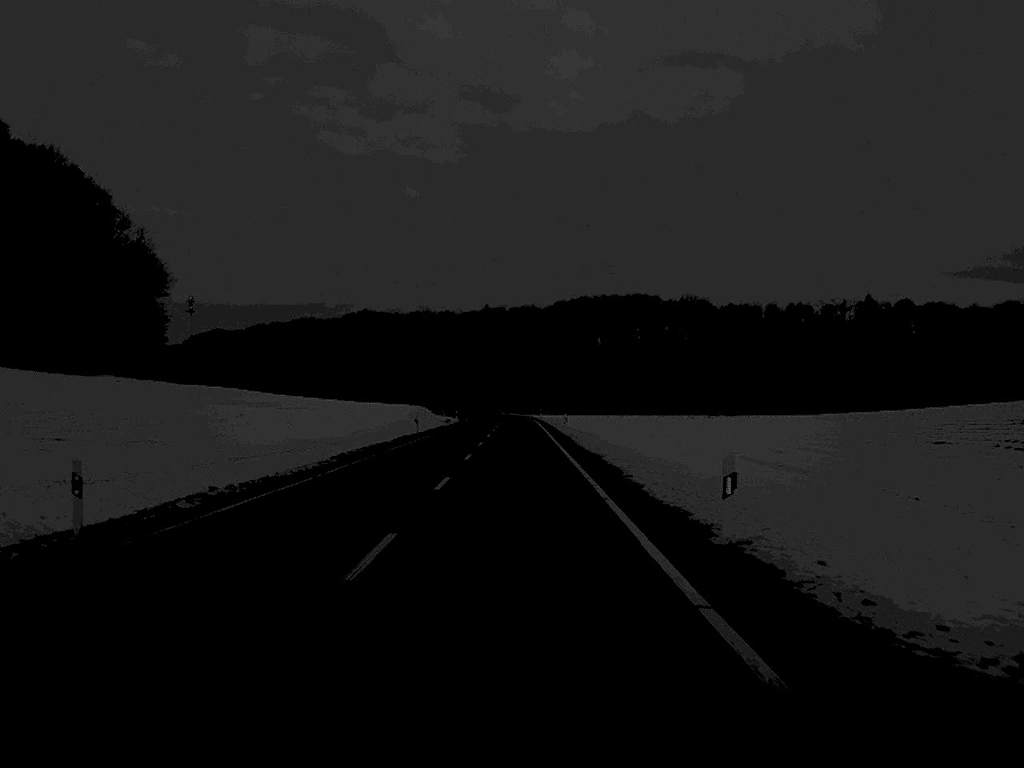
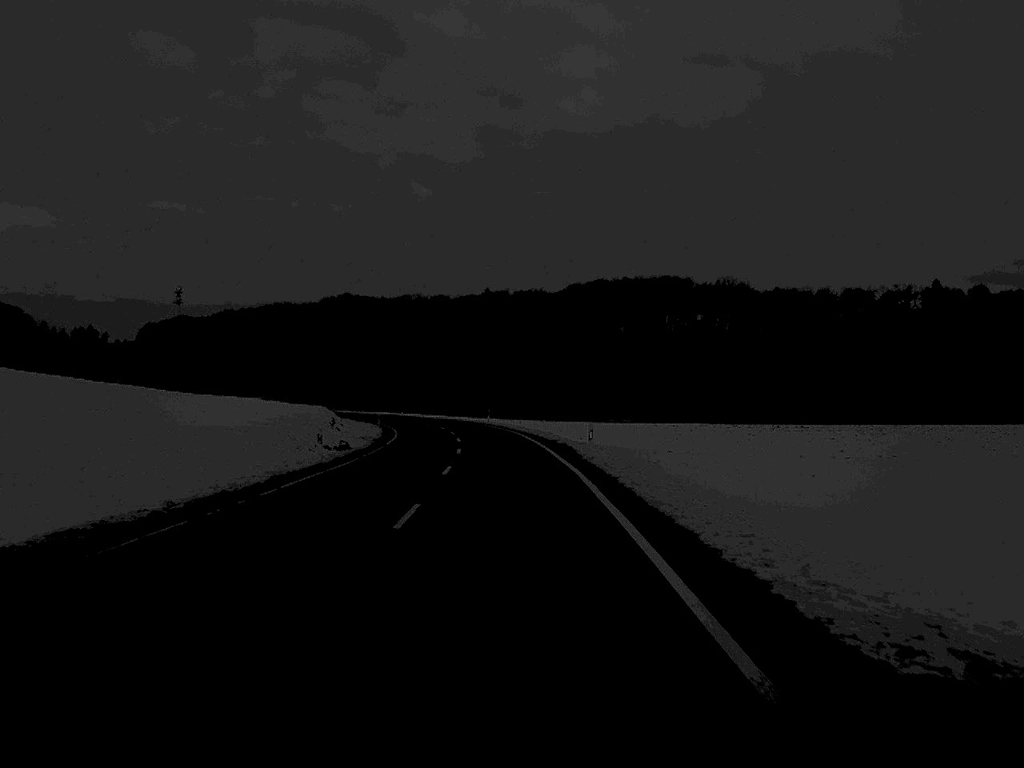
(-0.2, +78.7) m; 0°
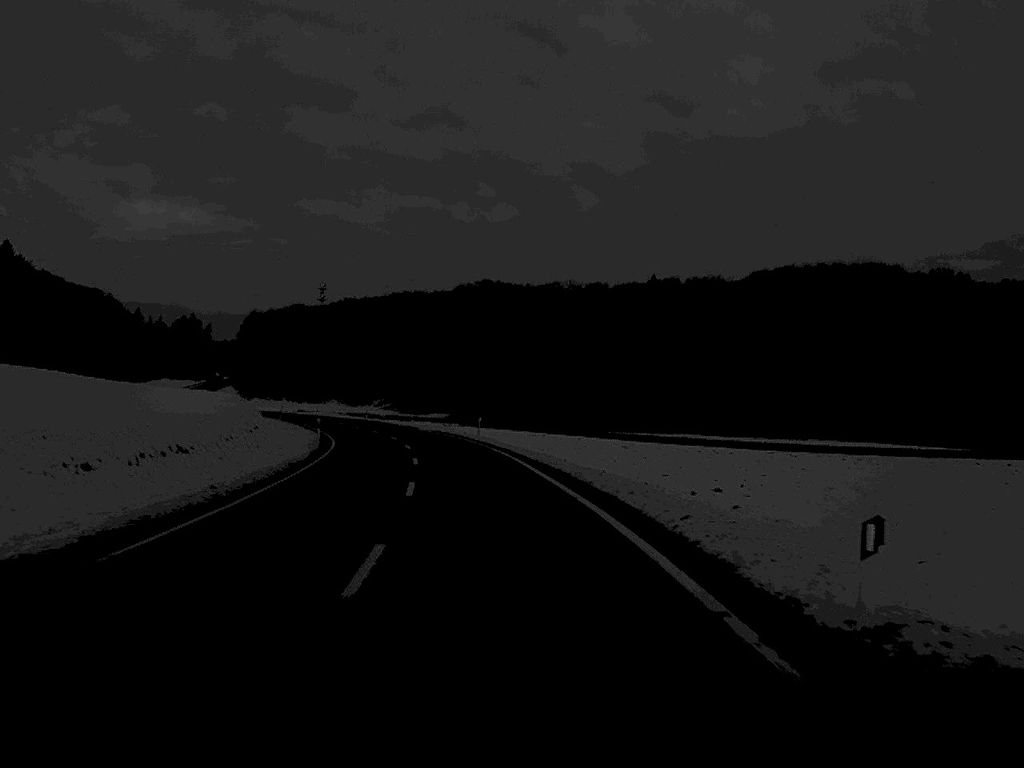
(-3.7, +76.8) m; -7°
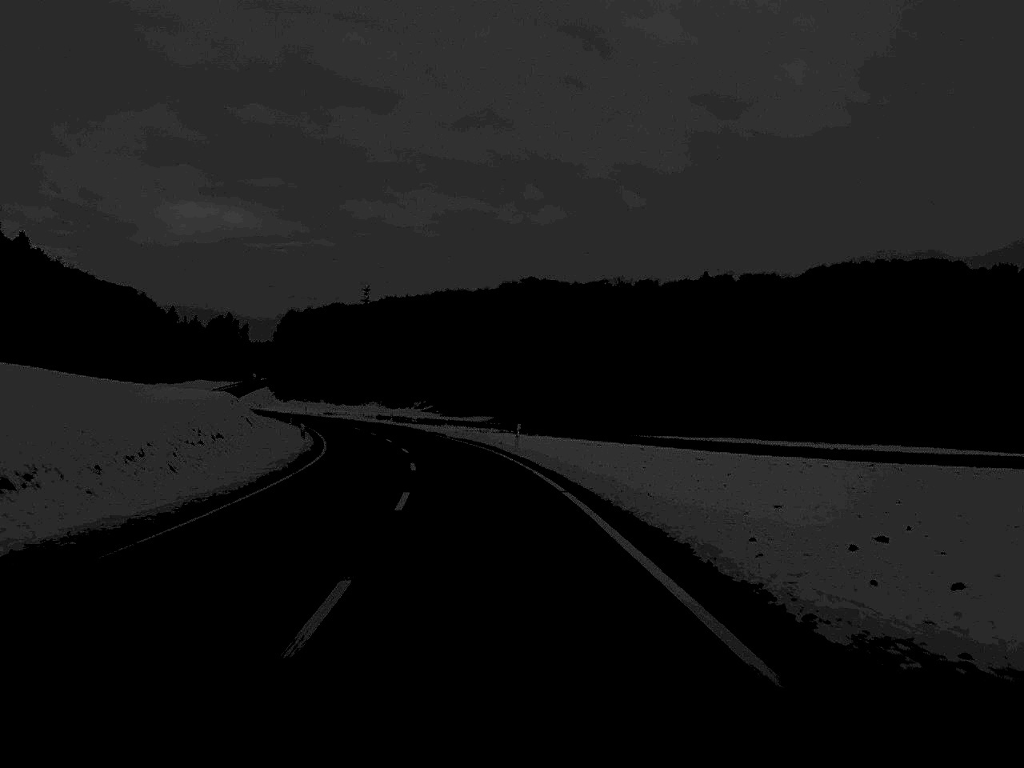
(-0.3, +14.8) m; -2°
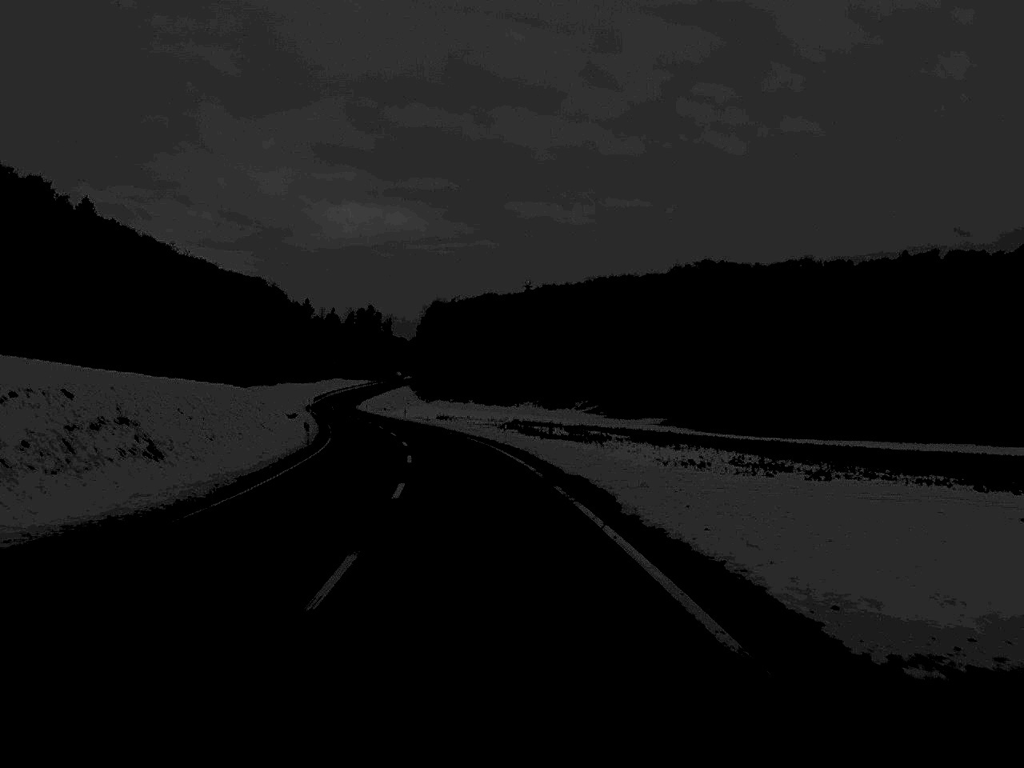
(-2.9, +46.0) m; -7°
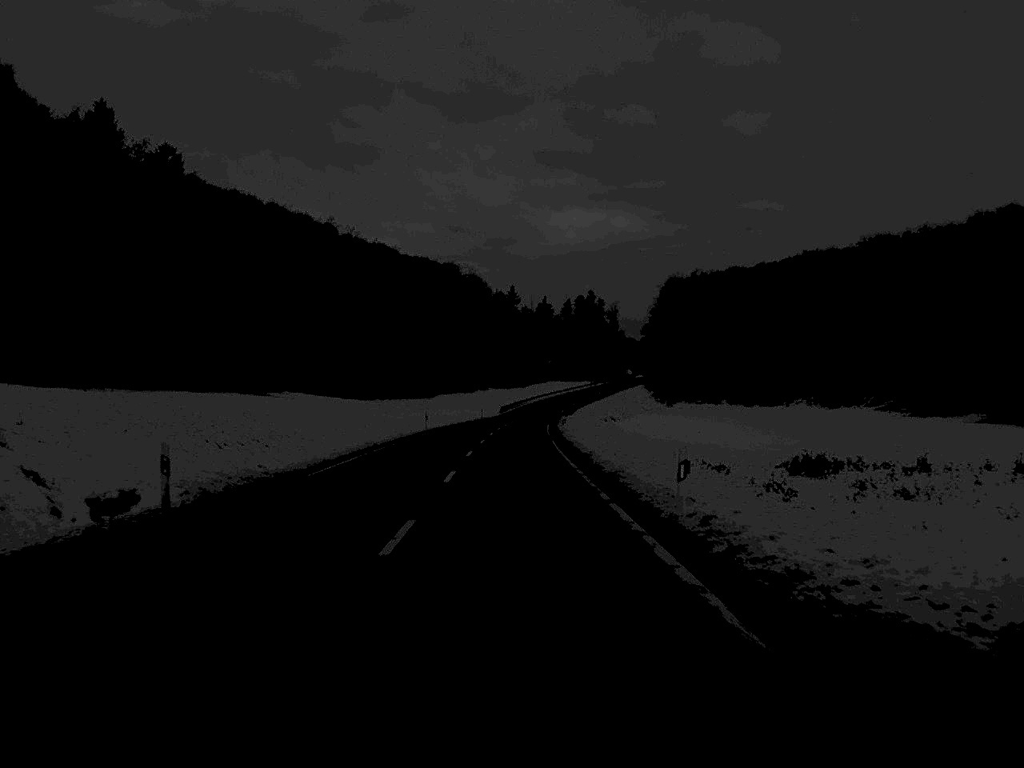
(-7.9, +79.1) m; -10°
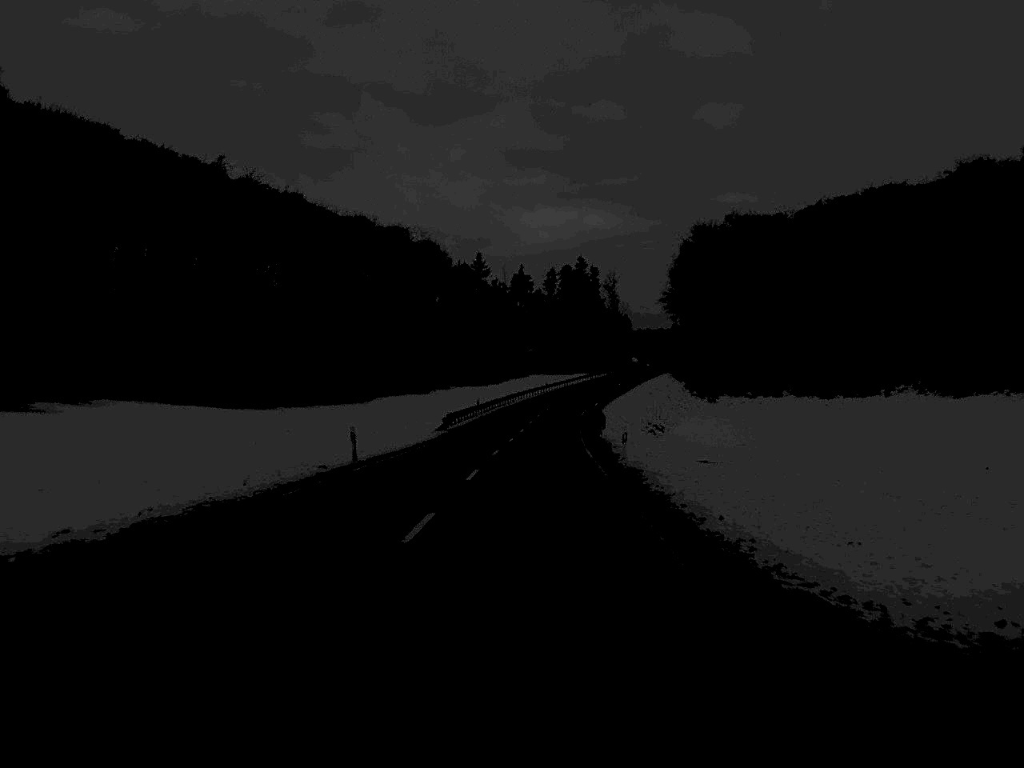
(+0.2, +82.4) m; +1°
